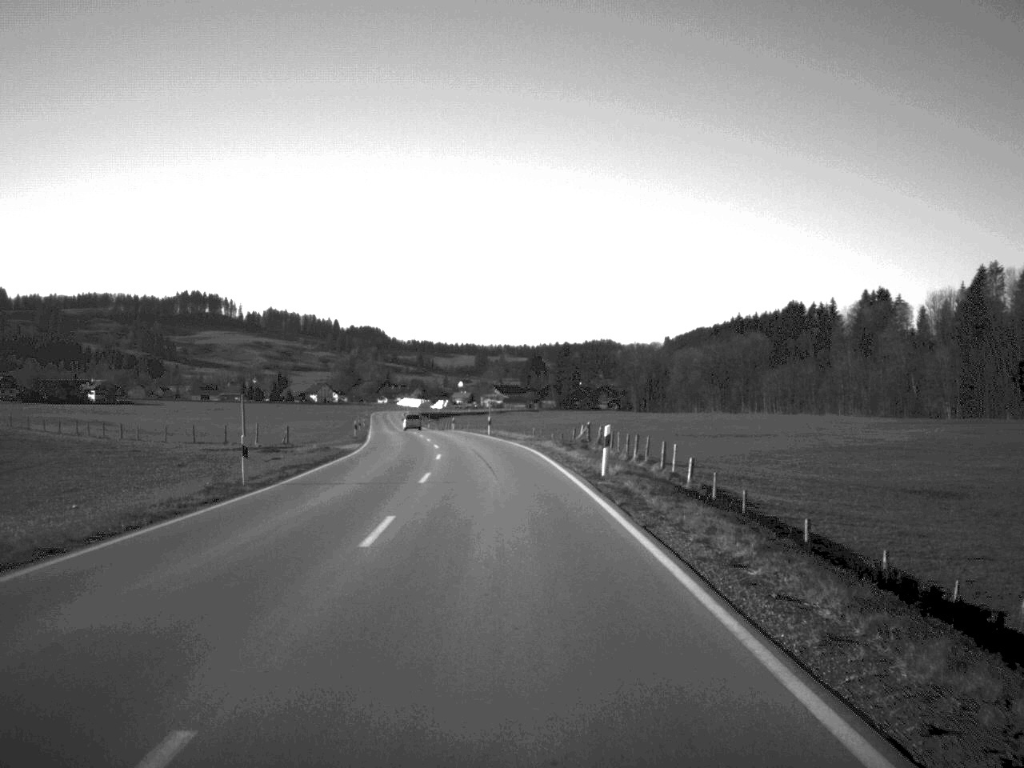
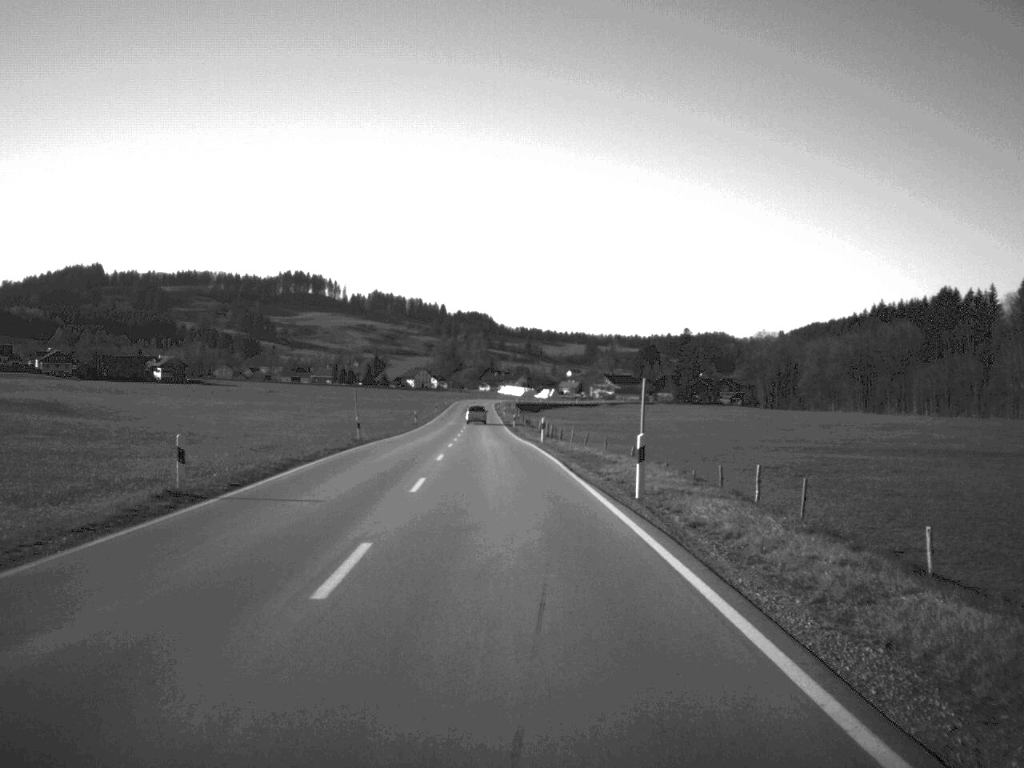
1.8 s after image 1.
(-2.2, +51.6) m; -5°
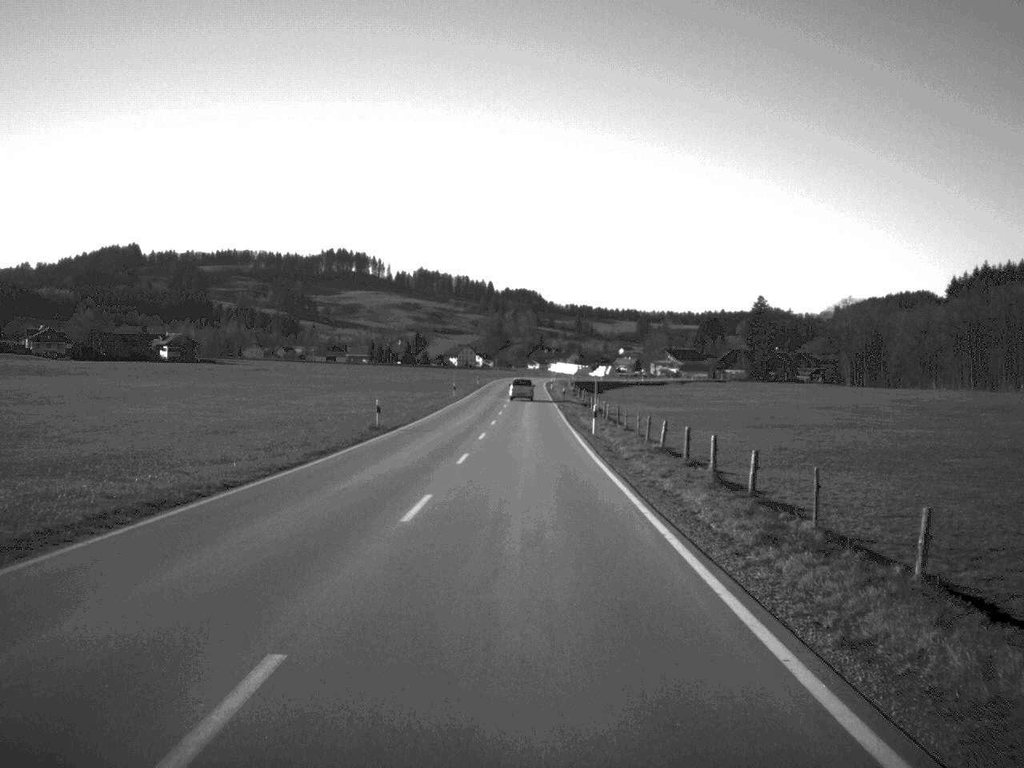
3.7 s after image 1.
(-1.5, +53.9) m; -2°
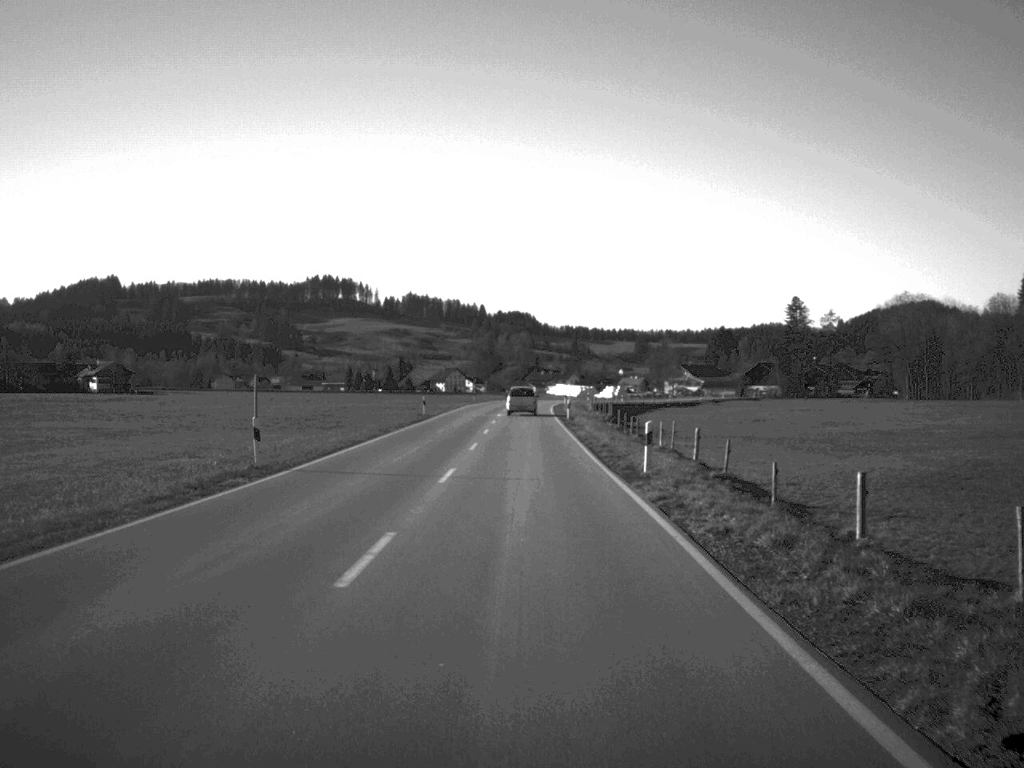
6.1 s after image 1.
(+0.2, +64.8) m; 0°
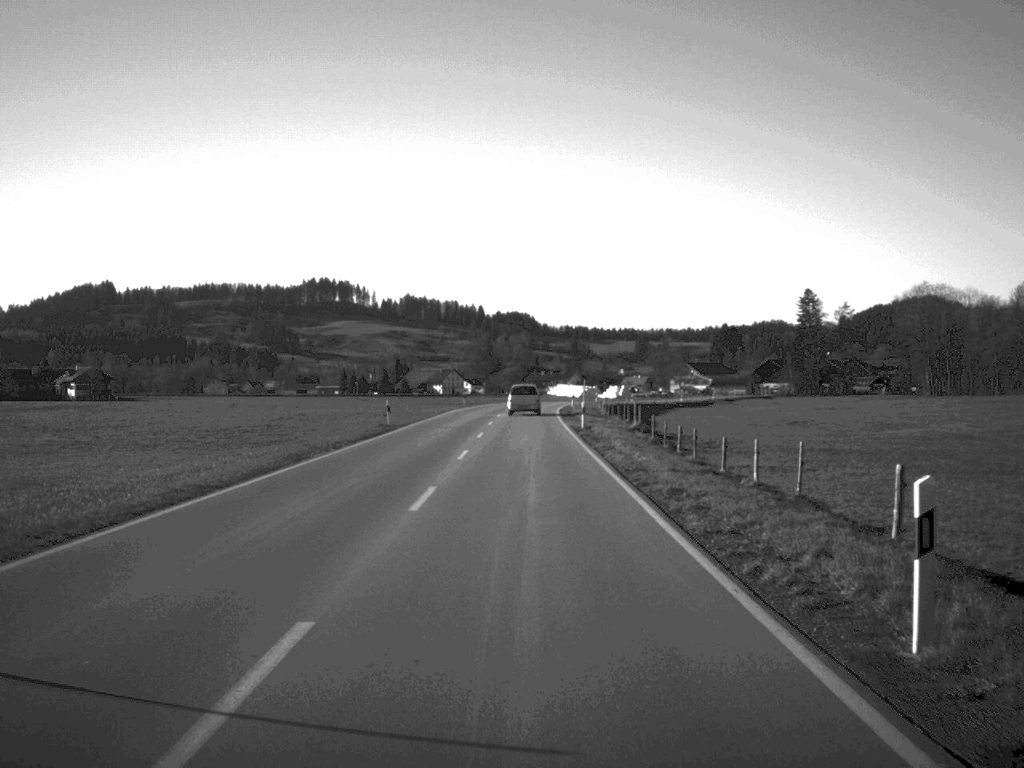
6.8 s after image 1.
(0.0, +17.4) m; 0°
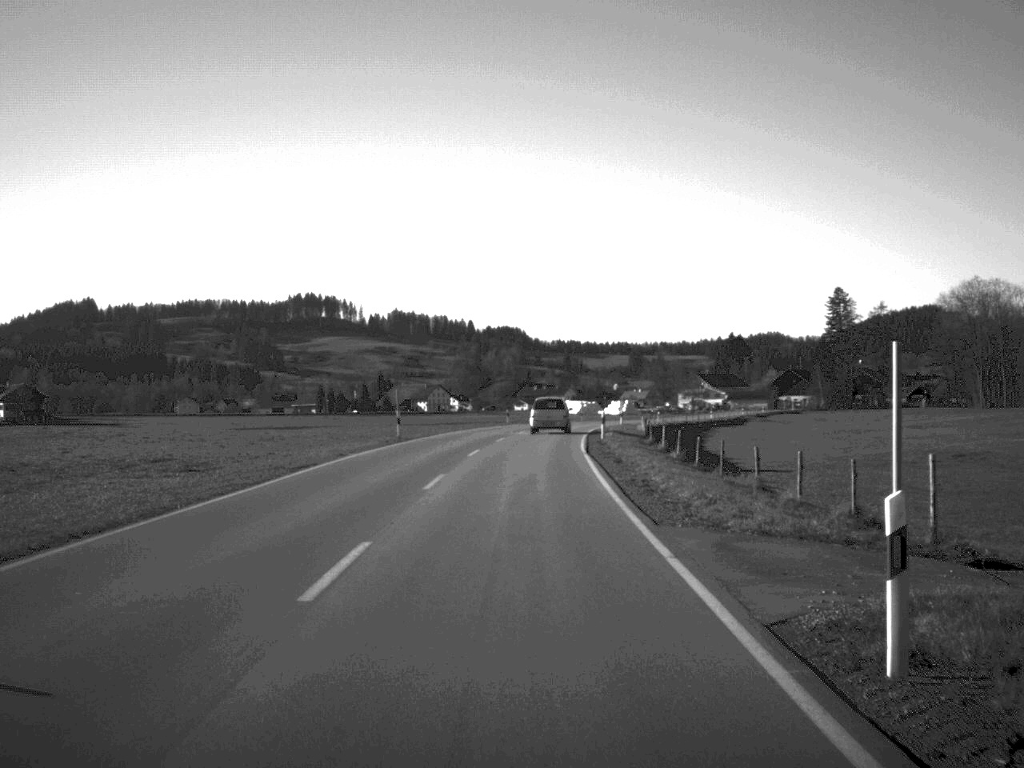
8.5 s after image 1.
(+0.1, +42.5) m; 0°
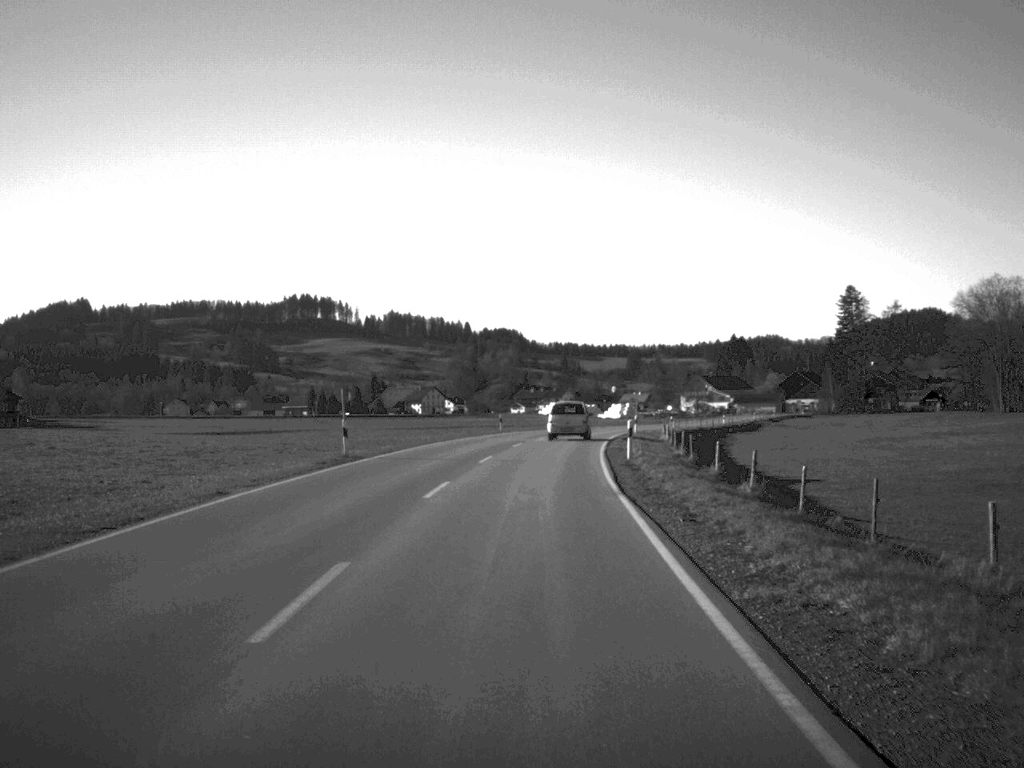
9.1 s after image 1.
(0.0, +13.6) m; 0°
